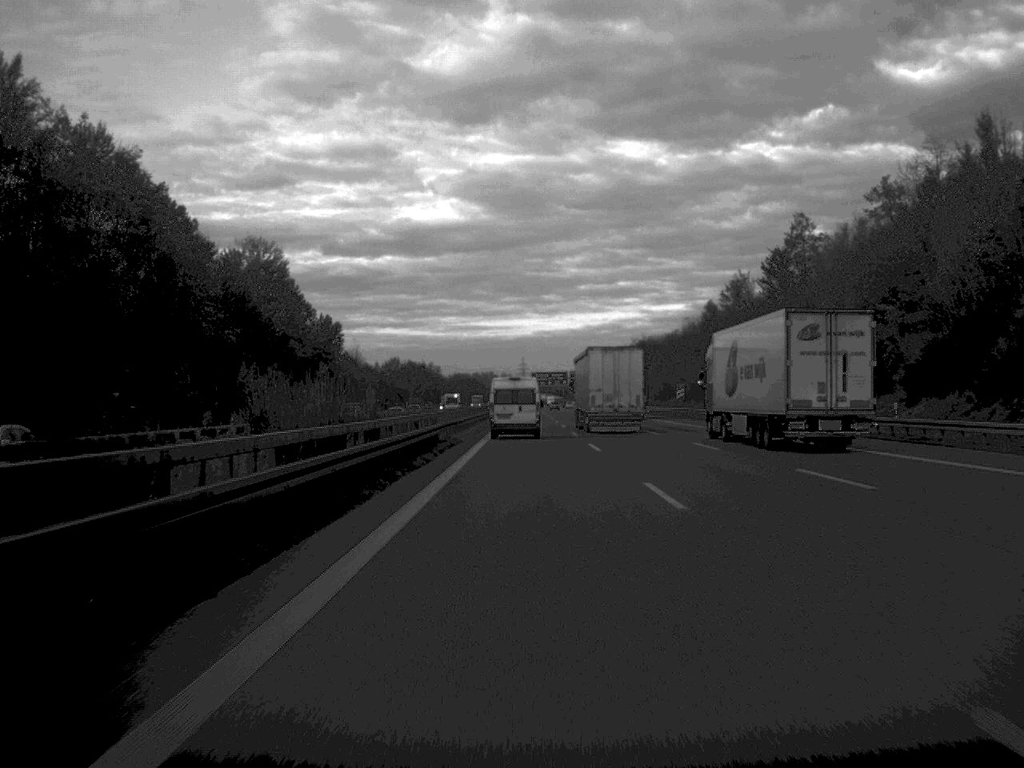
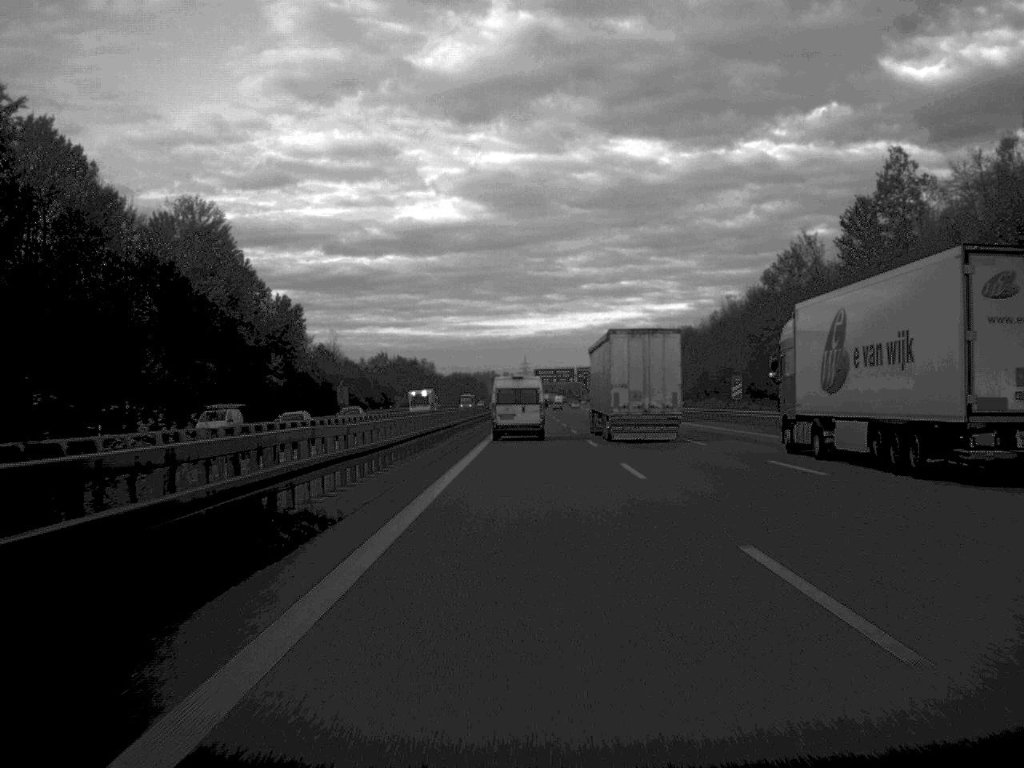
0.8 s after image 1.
(0.0, +32.5) m; 0°
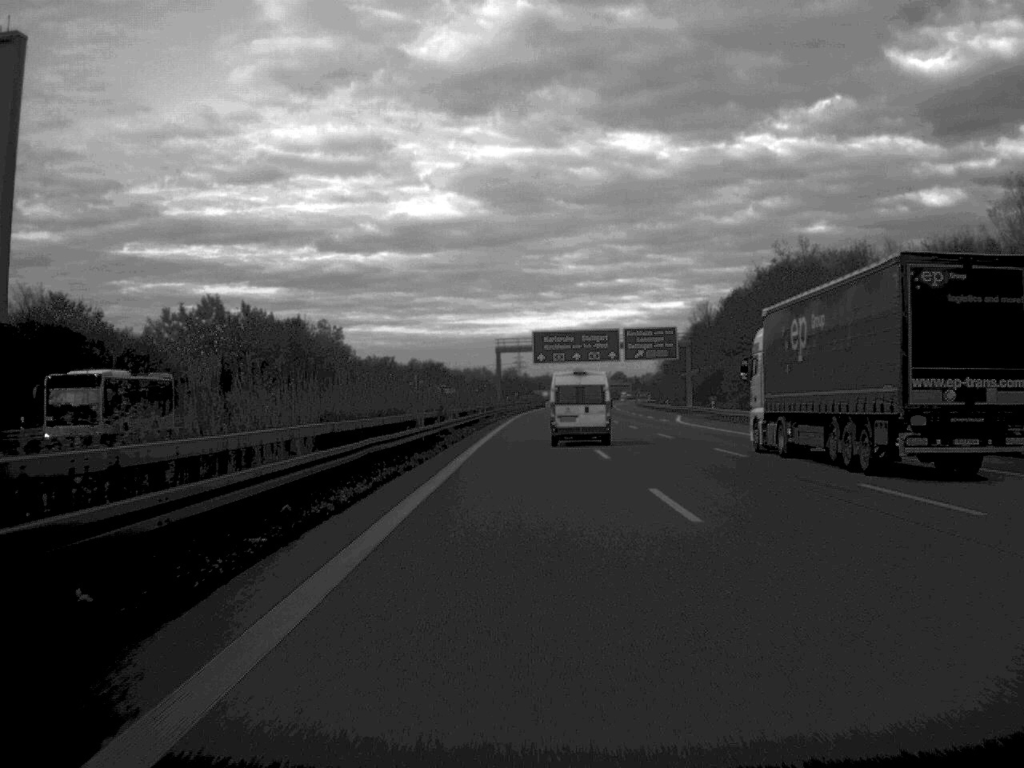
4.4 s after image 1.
(+0.4, +152.0) m; 0°
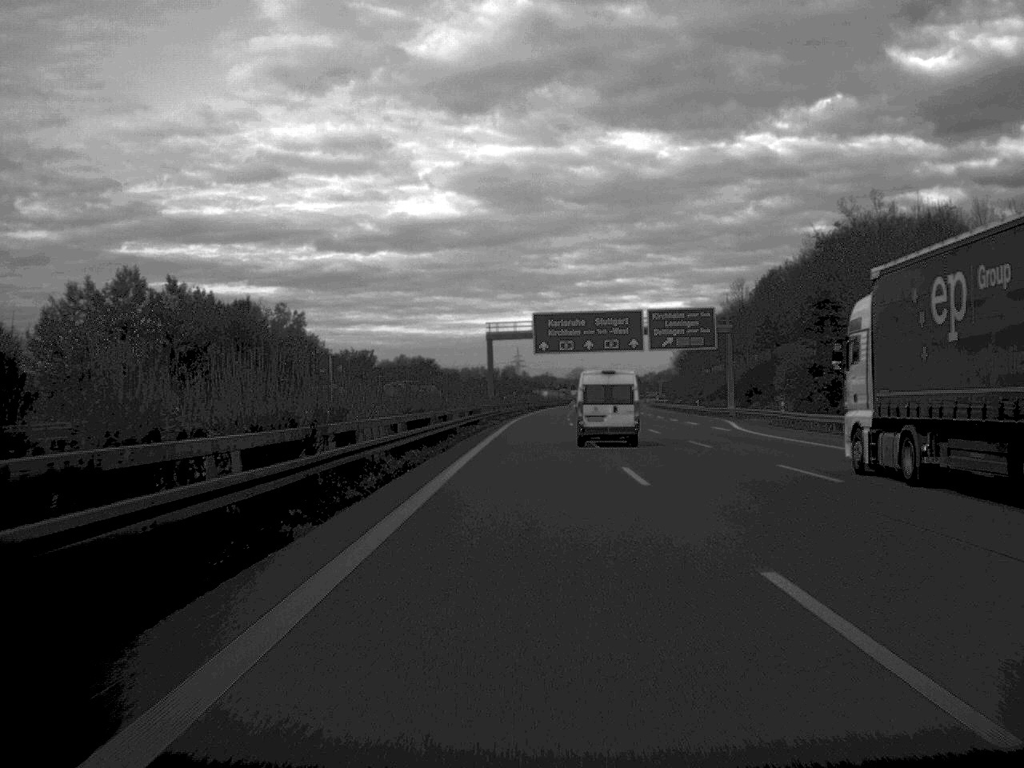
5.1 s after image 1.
(0.0, +28.5) m; 0°
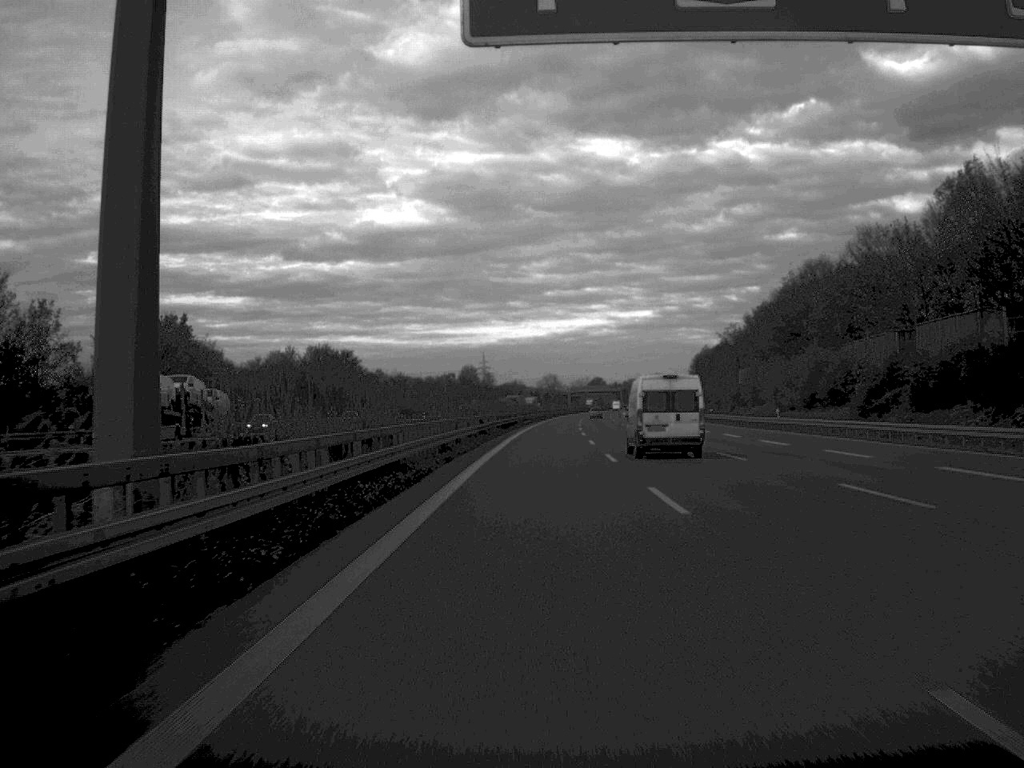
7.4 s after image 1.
(+1.0, +94.1) m; +2°
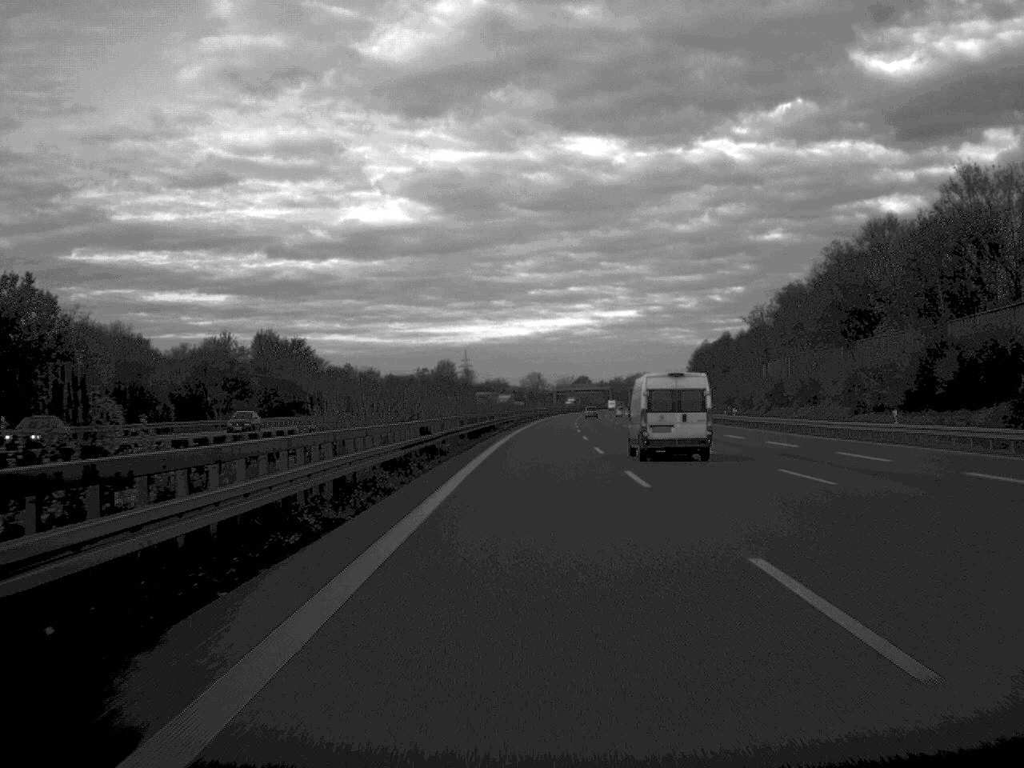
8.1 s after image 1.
(+0.2, +29.9) m; +1°
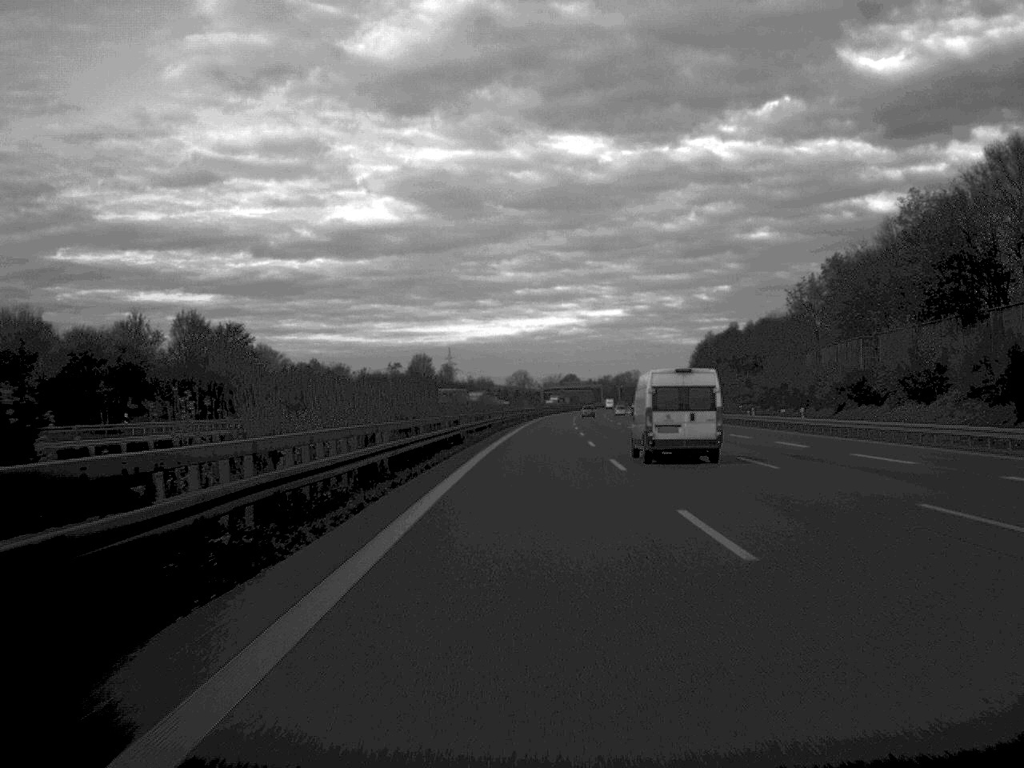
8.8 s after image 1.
(+0.2, +30.2) m; +1°
